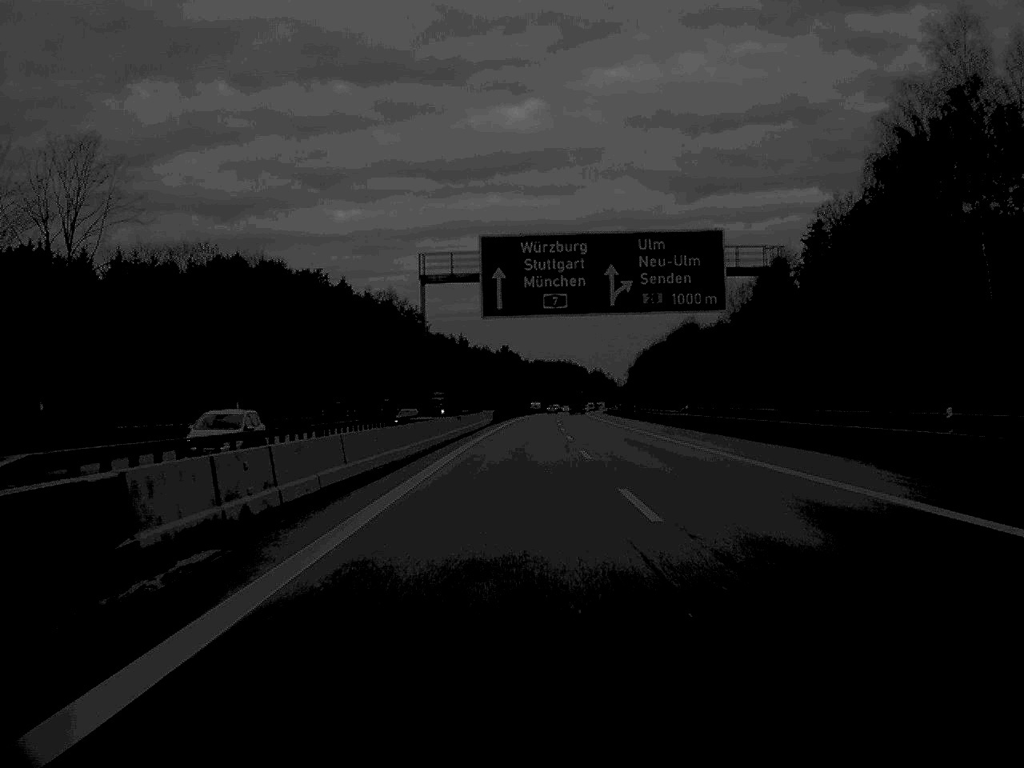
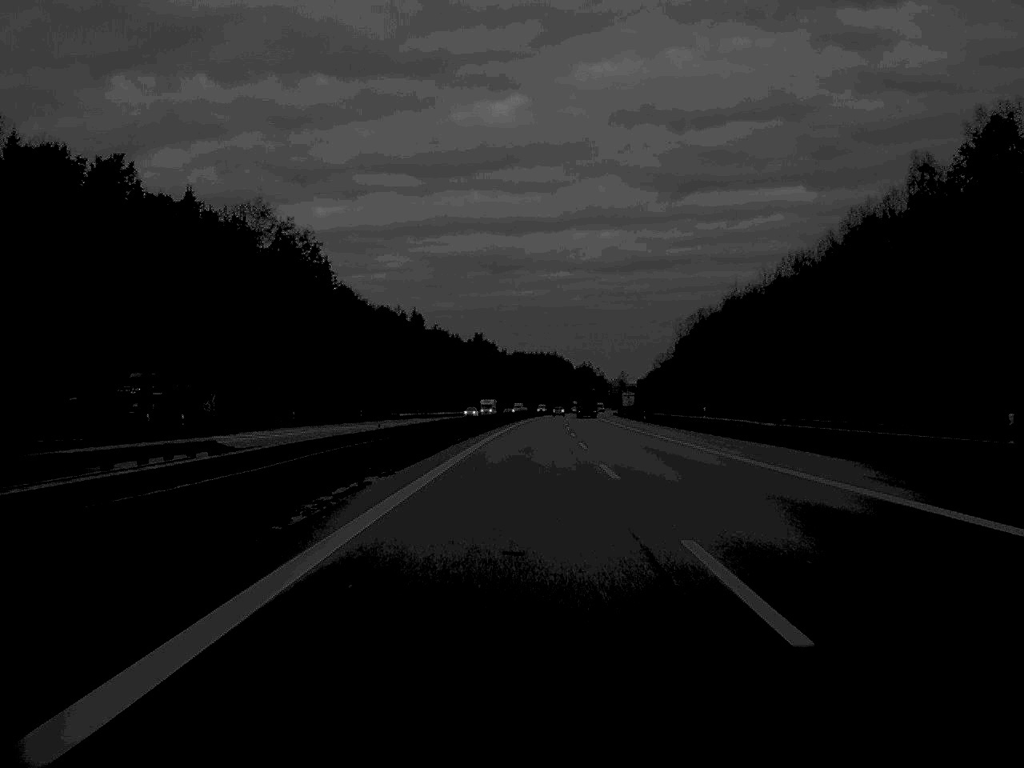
(+0.8, +98.3) m; +1°
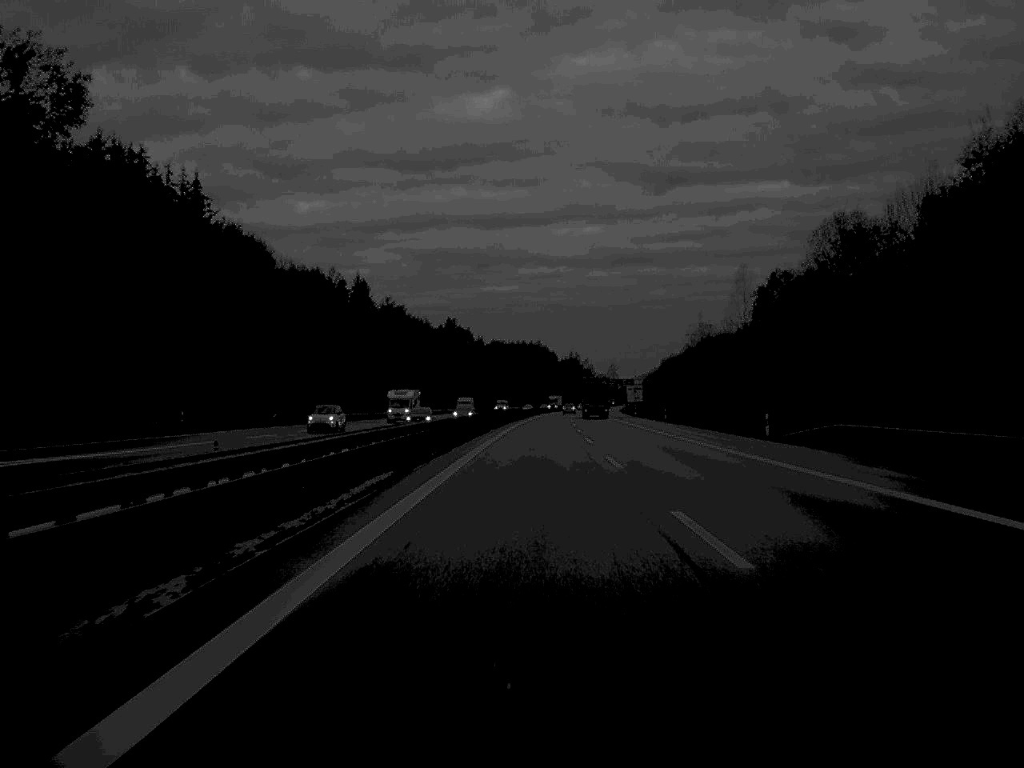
(+0.5, +68.0) m; +1°
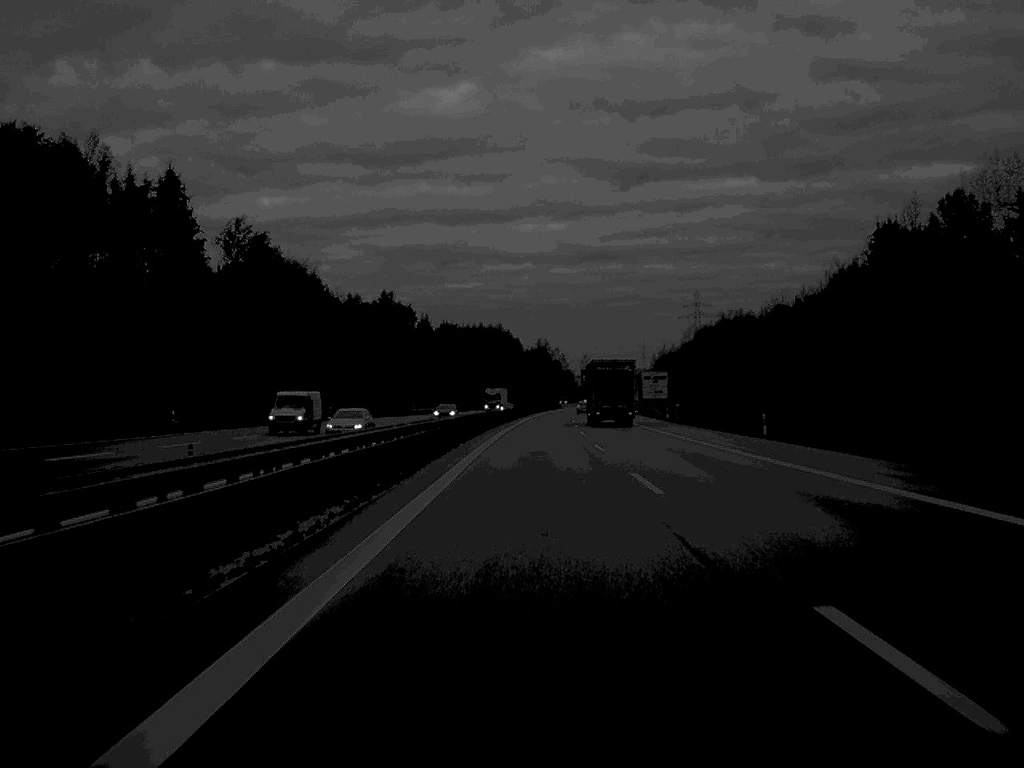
(+1.4, +98.4) m; +2°
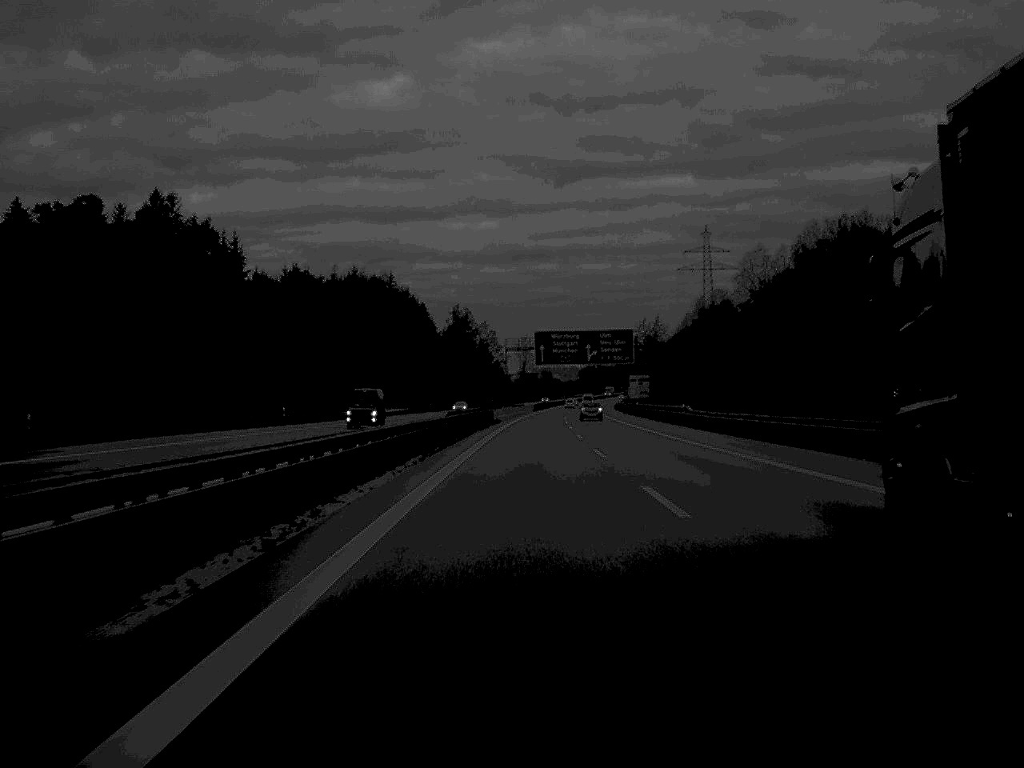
(+4.2, +166.3) m; +3°
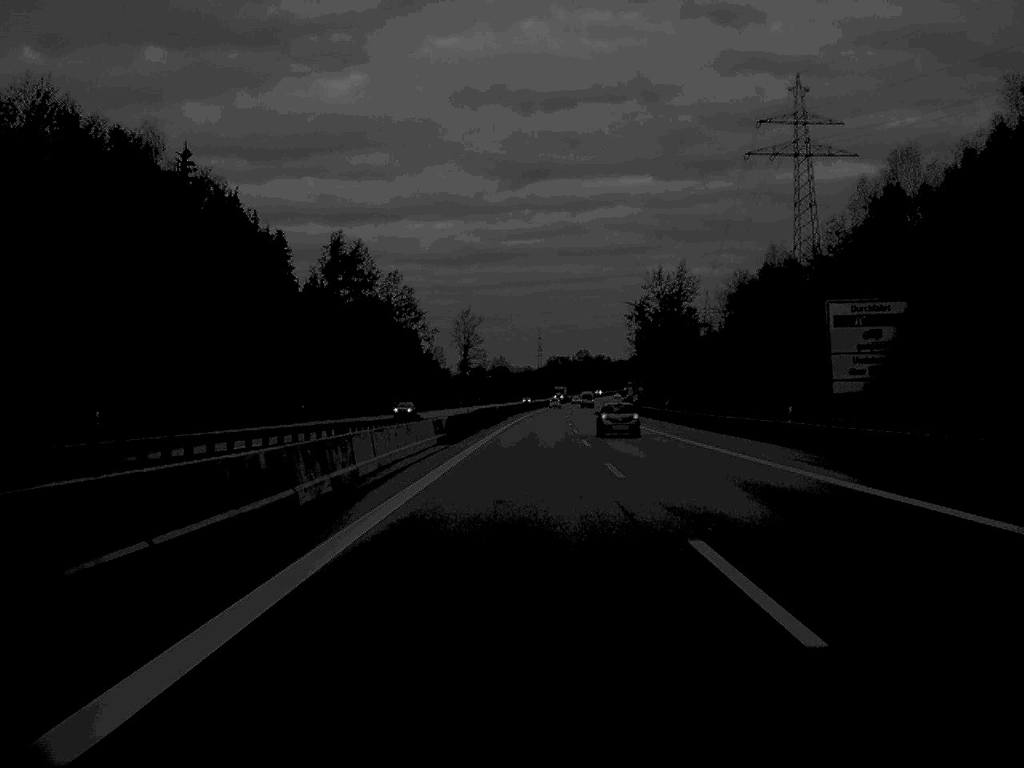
(+2.4, +134.5) m; +2°
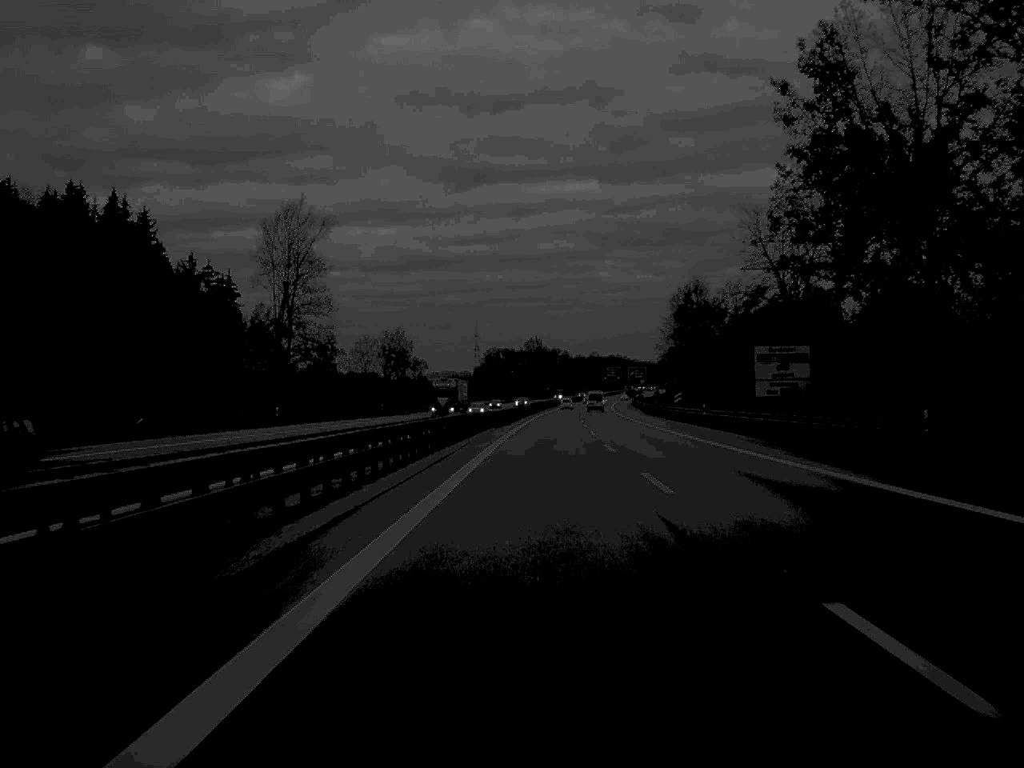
(+3.7, +166.2) m; +3°
